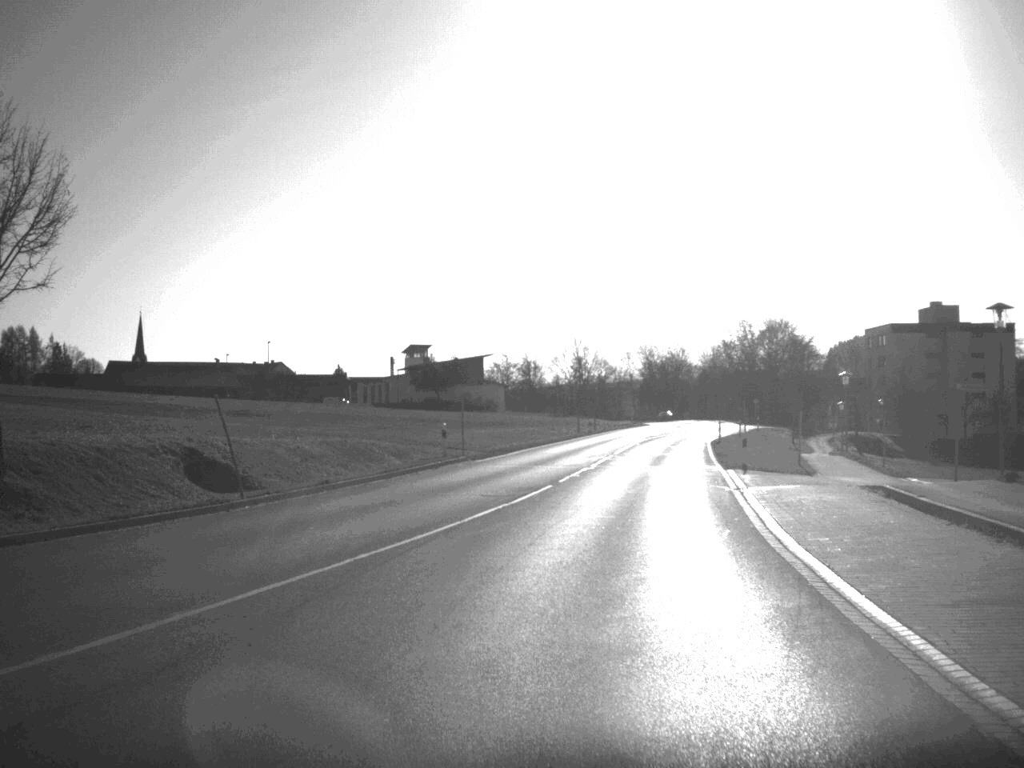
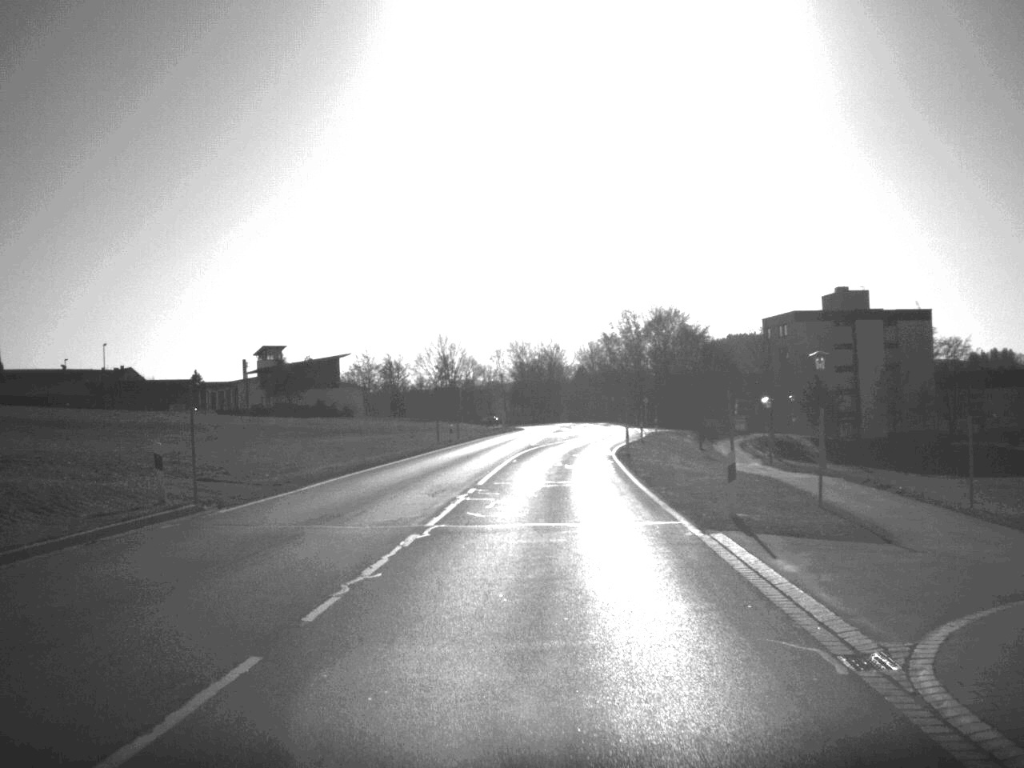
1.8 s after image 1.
(+1.2, +18.6) m; +6°
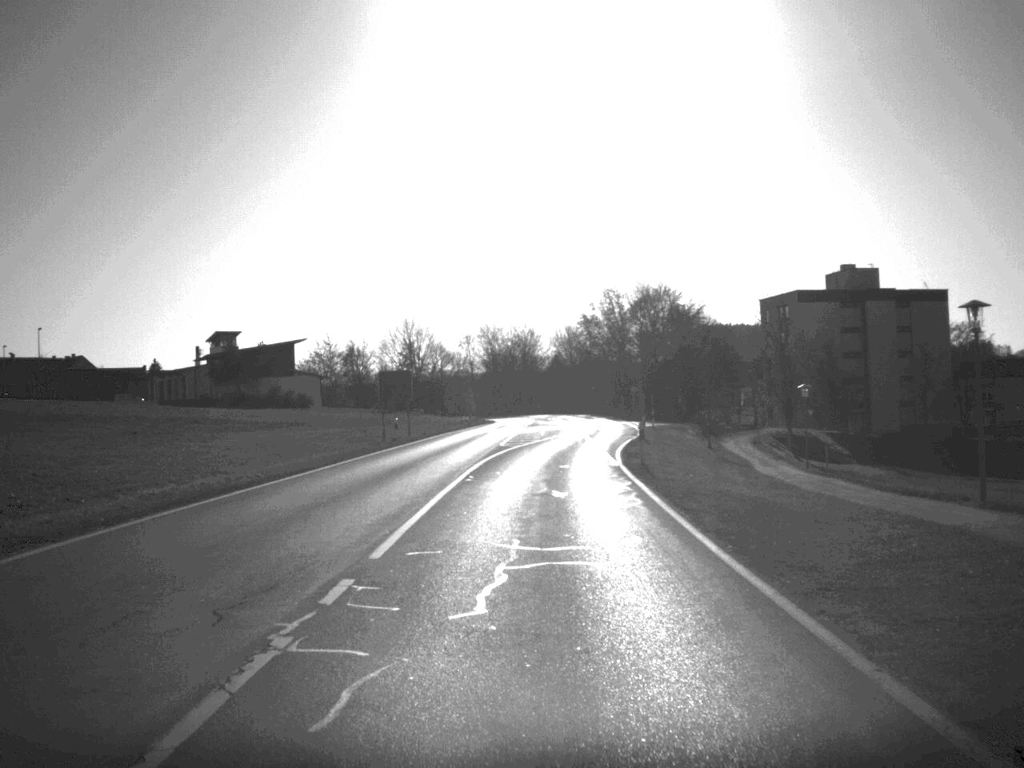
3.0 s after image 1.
(+0.2, +15.9) m; +1°
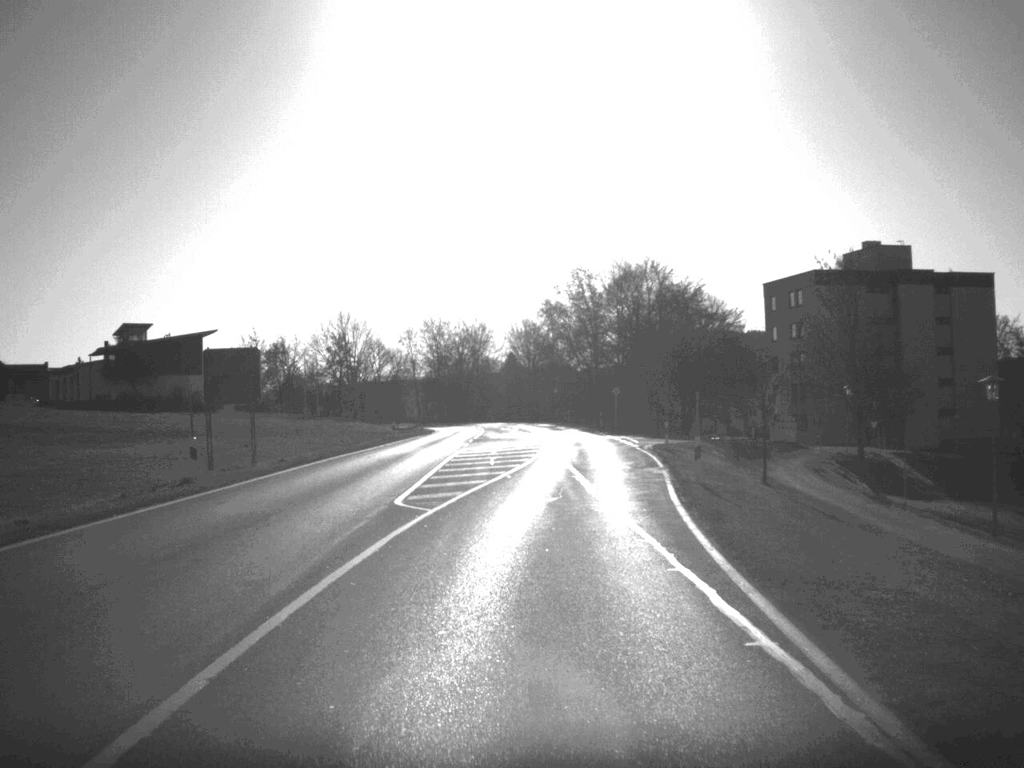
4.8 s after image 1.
(+0.4, +27.1) m; +2°
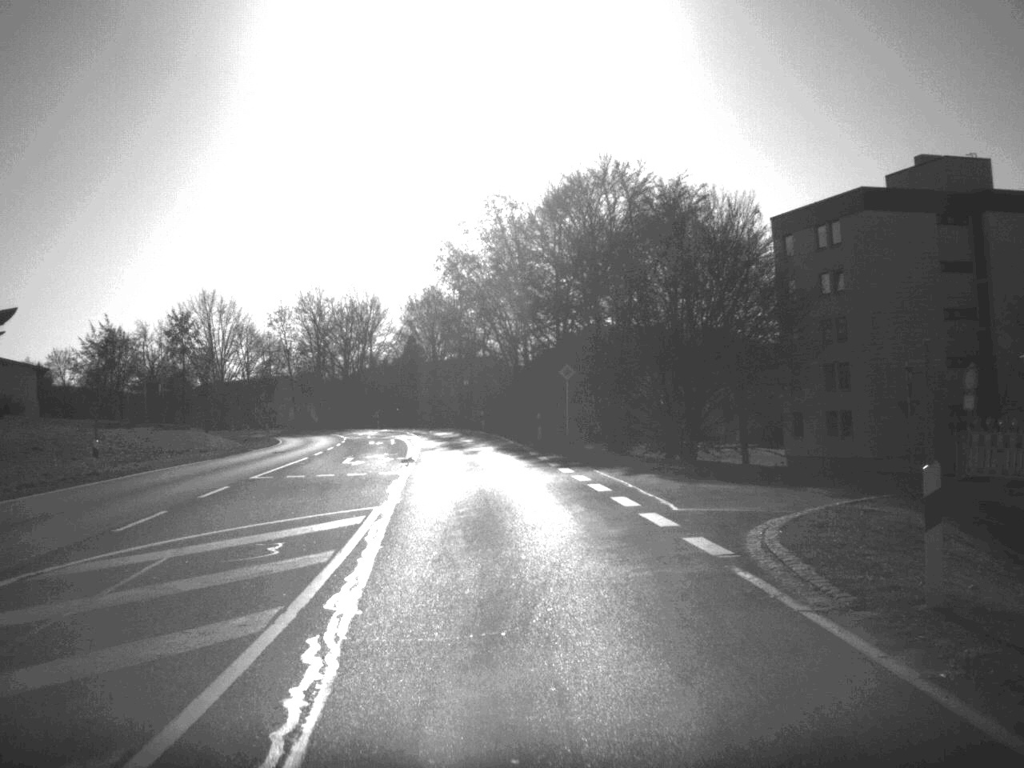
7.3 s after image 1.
(+1.6, +38.6) m; +3°
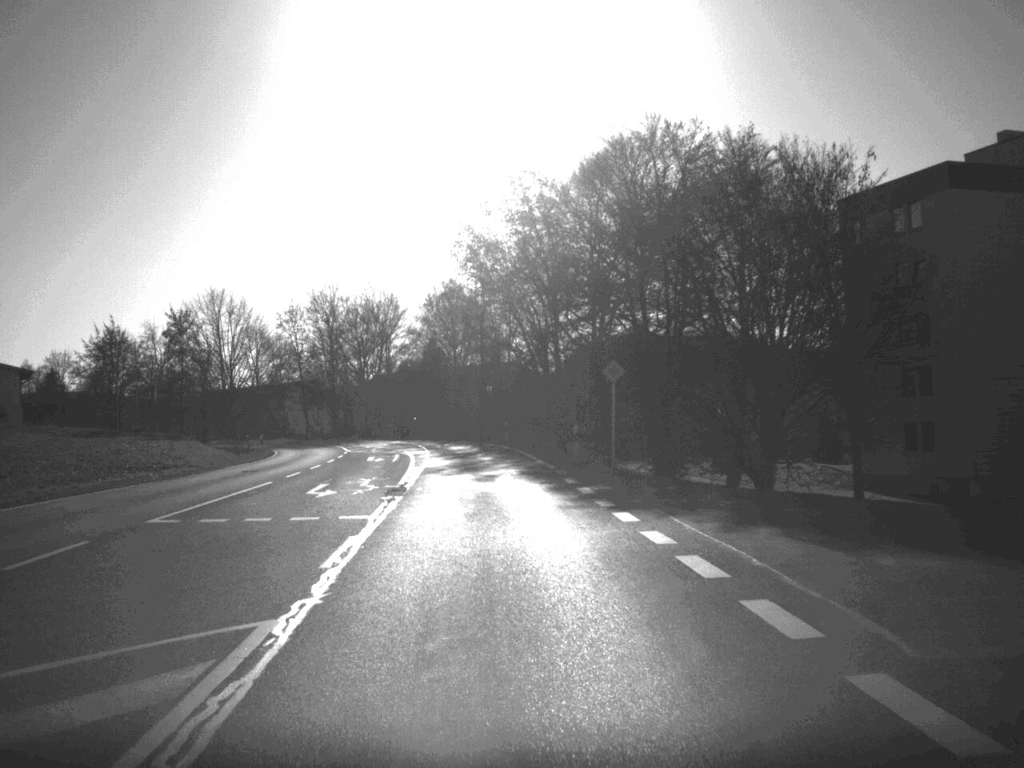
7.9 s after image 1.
(-0.1, +10.0) m; -1°
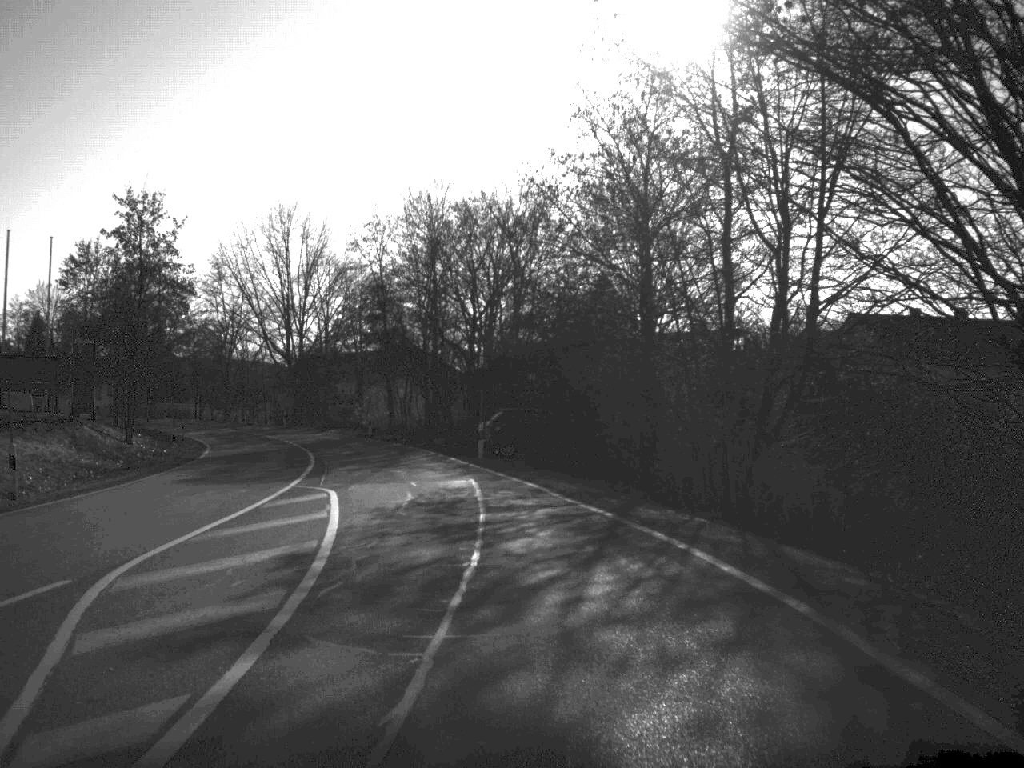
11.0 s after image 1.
(-2.8, +49.9) m; -8°
